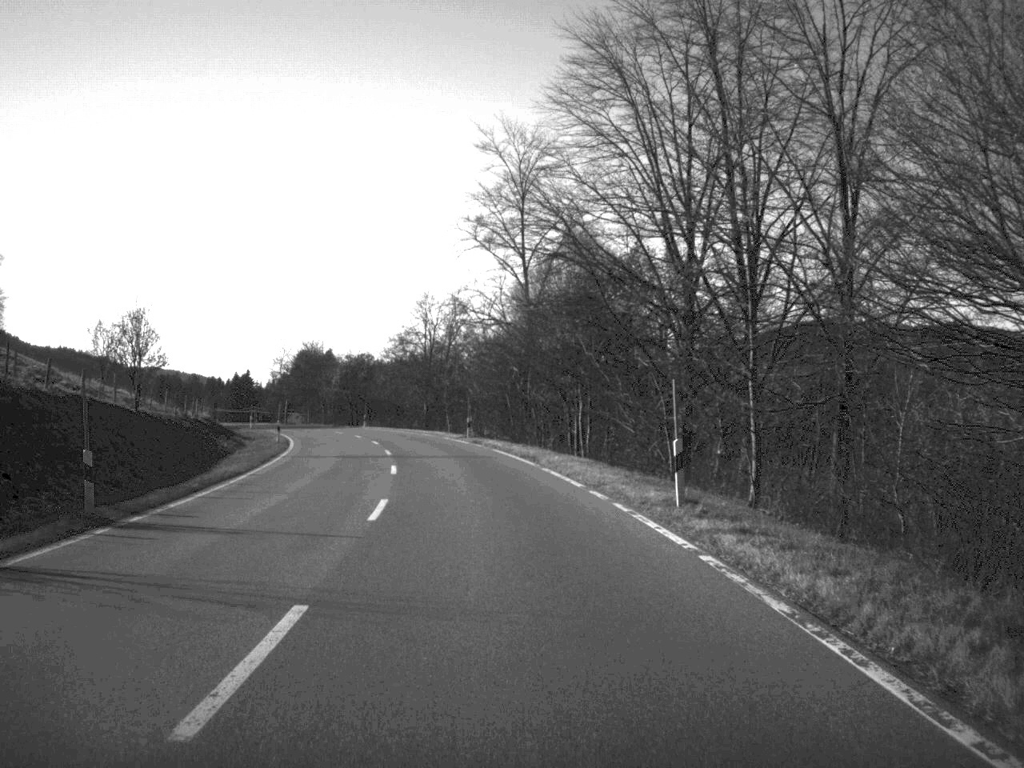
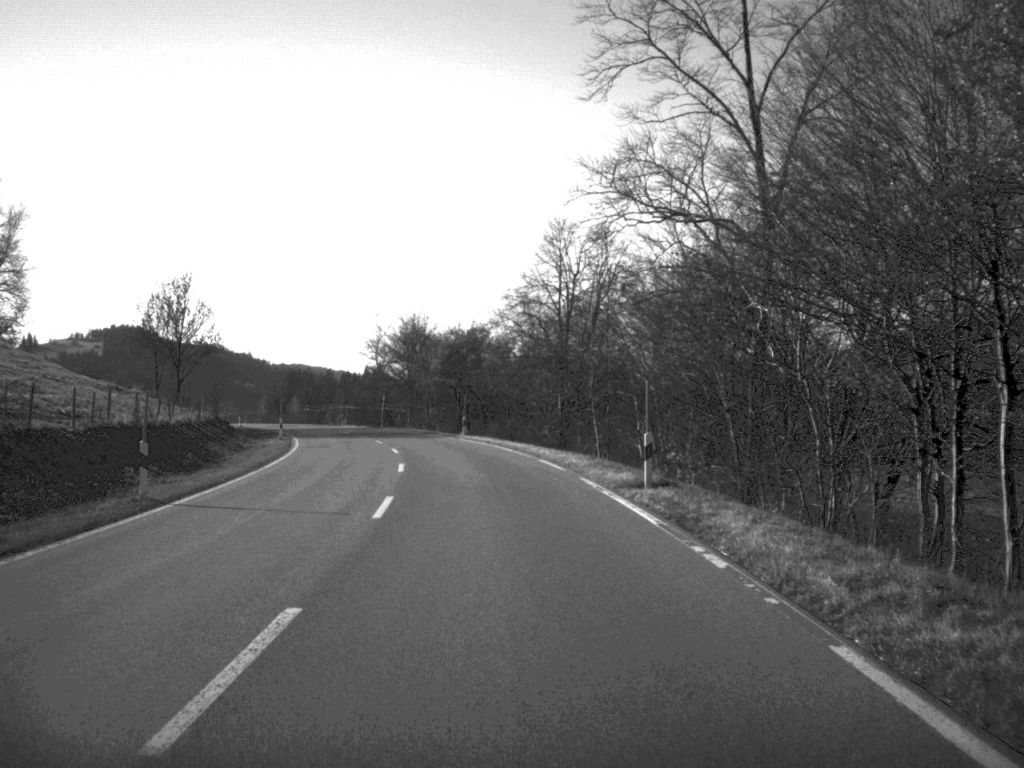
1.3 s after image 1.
(-2.1, +36.3) m; -7°
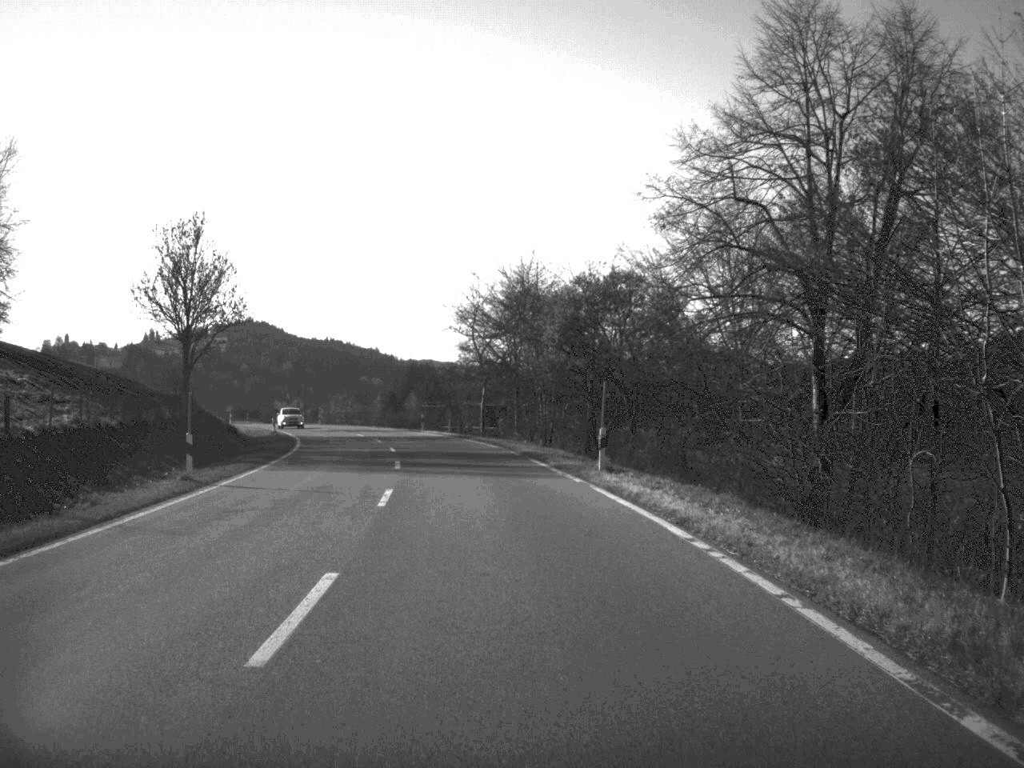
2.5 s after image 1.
(-1.8, +33.9) m; -6°
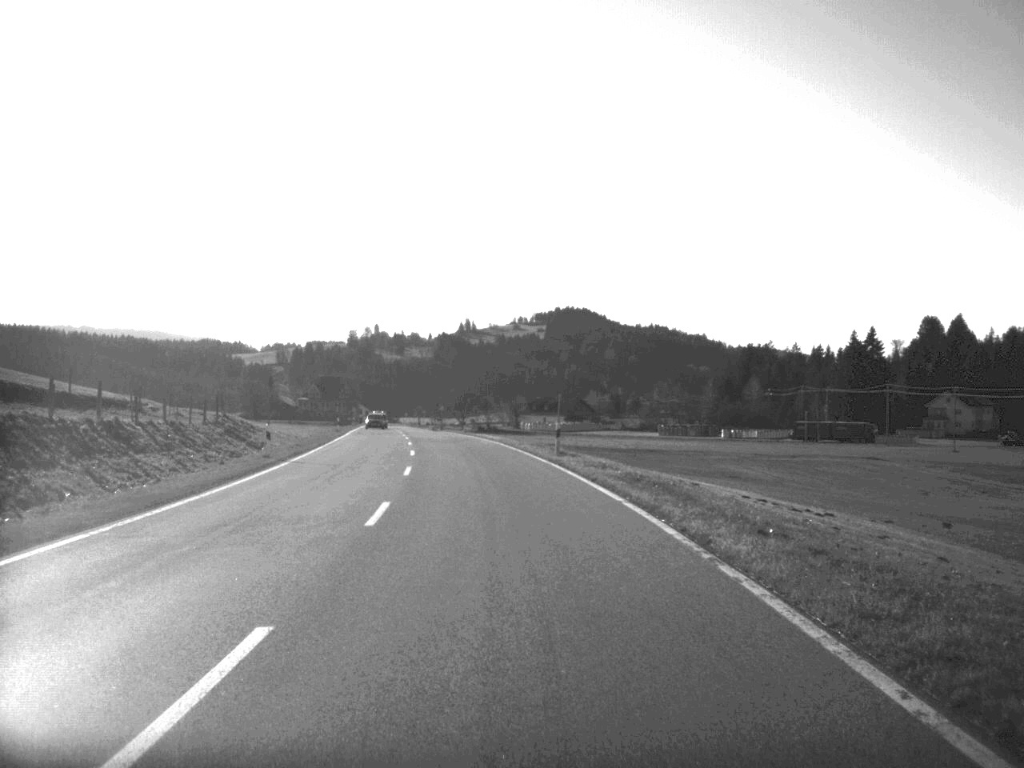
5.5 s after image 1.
(-11.3, +86.2) m; -15°
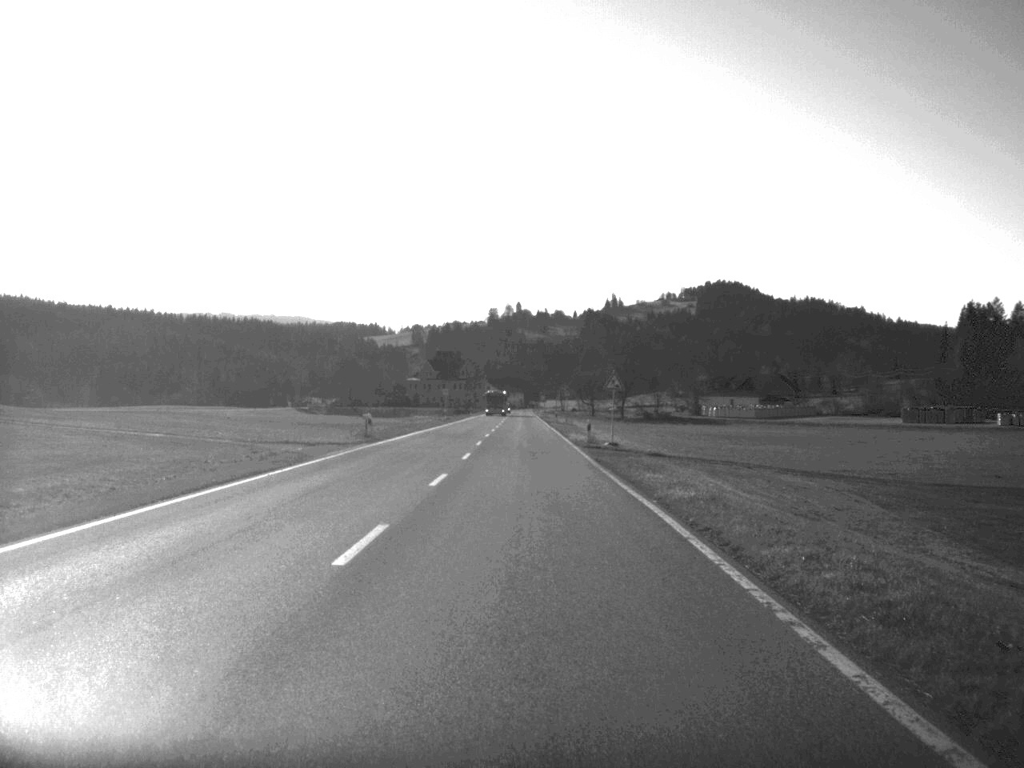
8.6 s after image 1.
(-6.8, +88.5) m; -6°
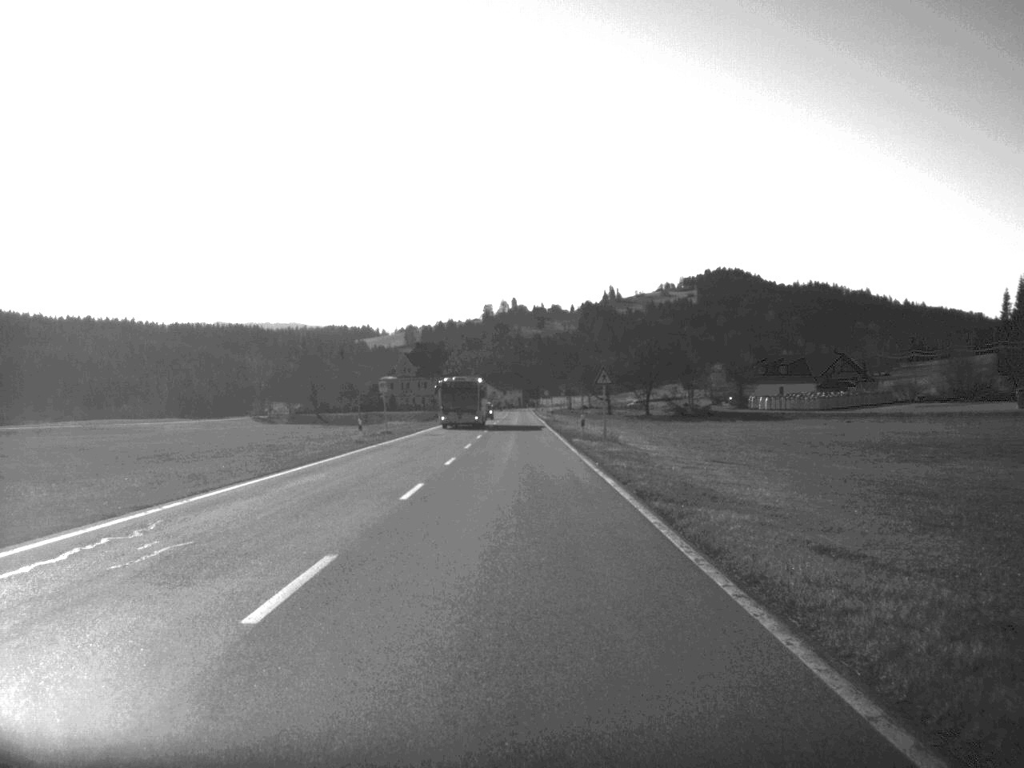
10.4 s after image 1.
(+0.1, +50.7) m; 0°
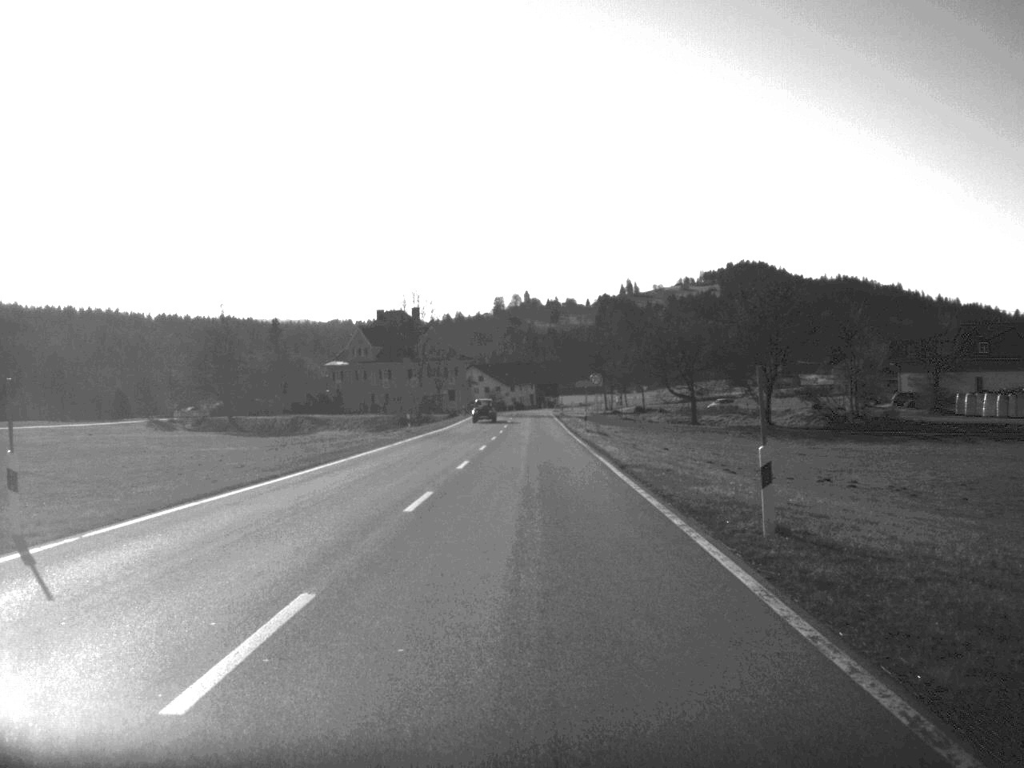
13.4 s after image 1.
(-0.5, +85.8) m; -1°
